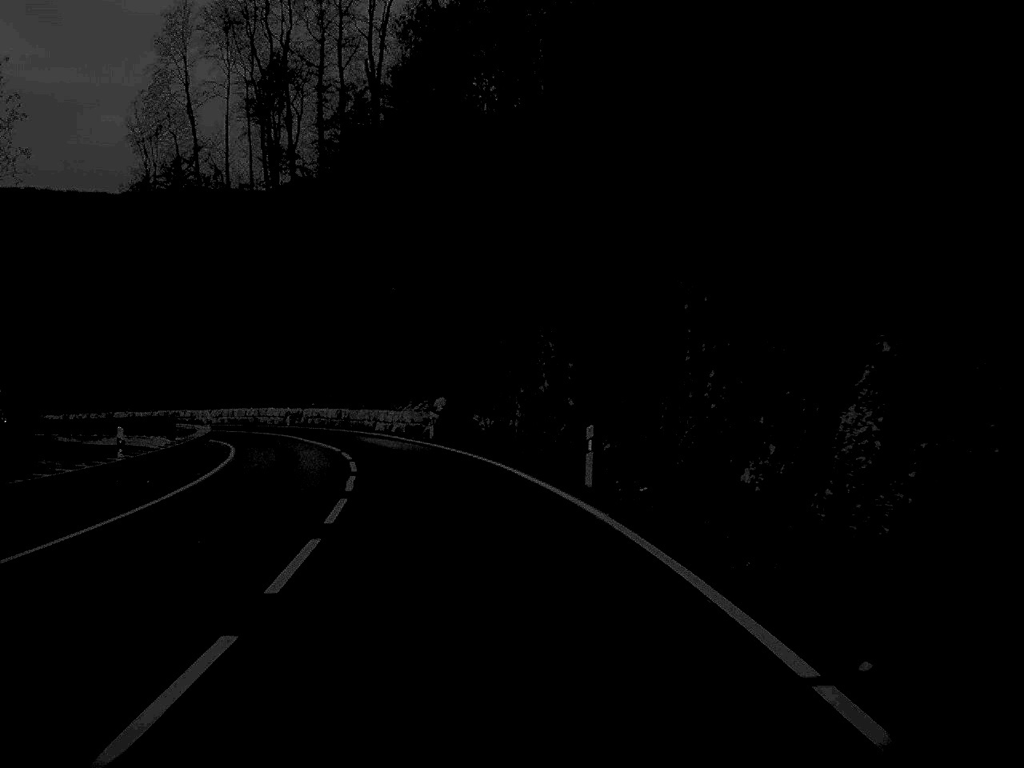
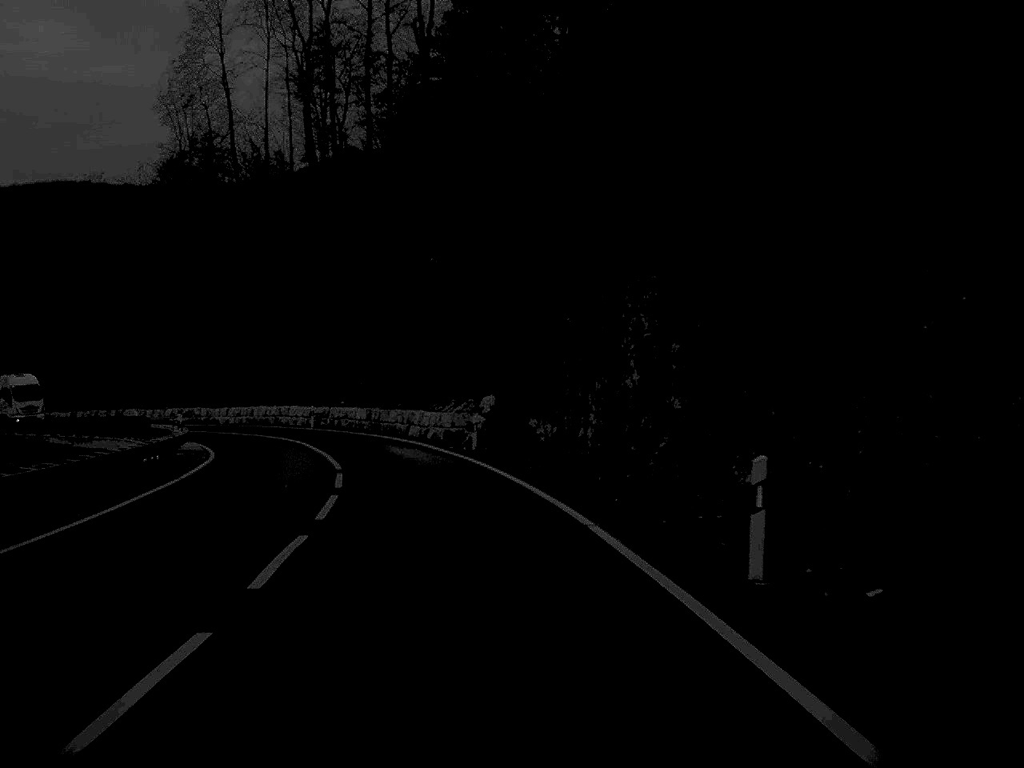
(-0.3, +11.7) m; -3°
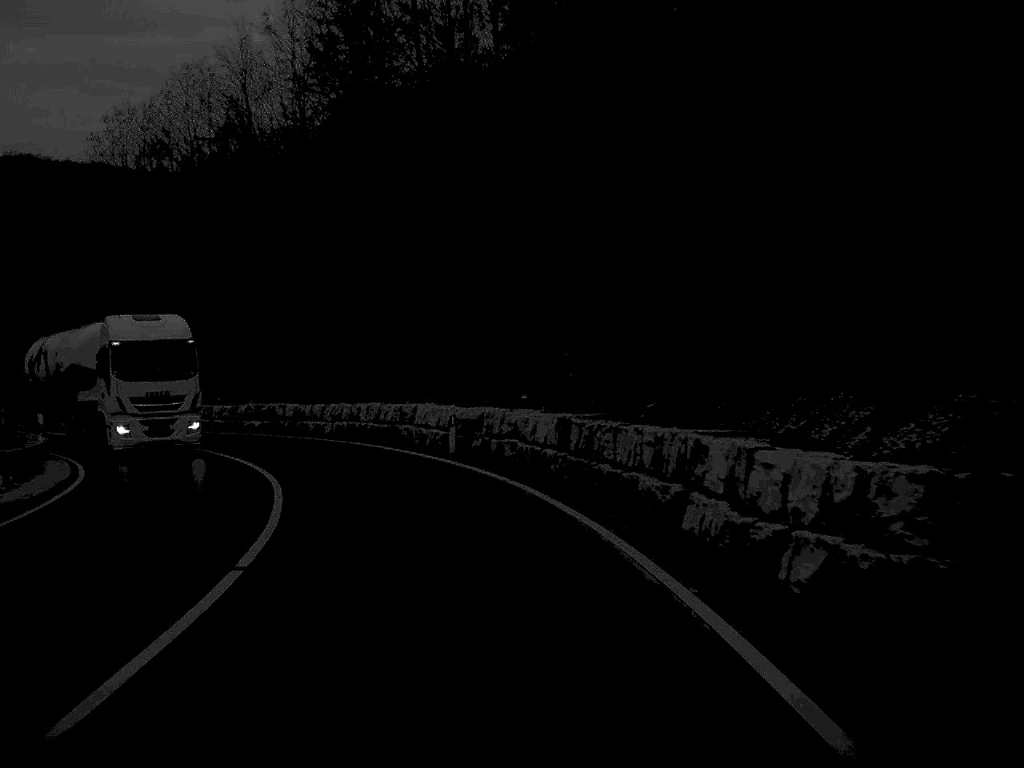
(-3.3, +34.9) m; -11°
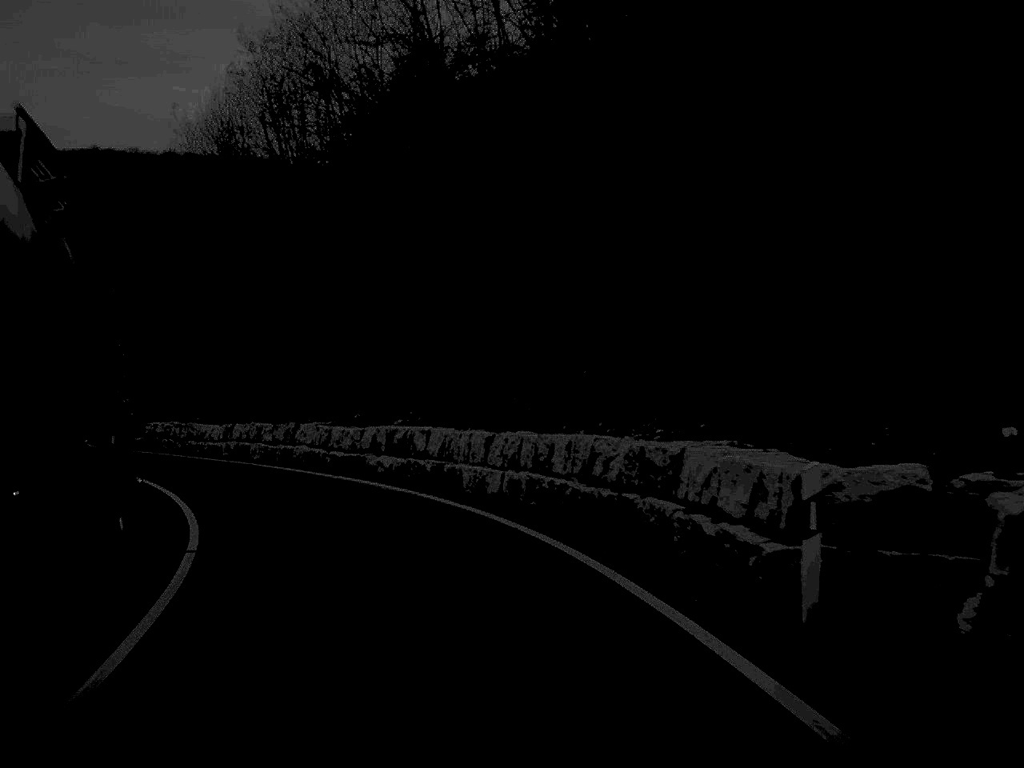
(-1.7, +19.5) m; -12°
